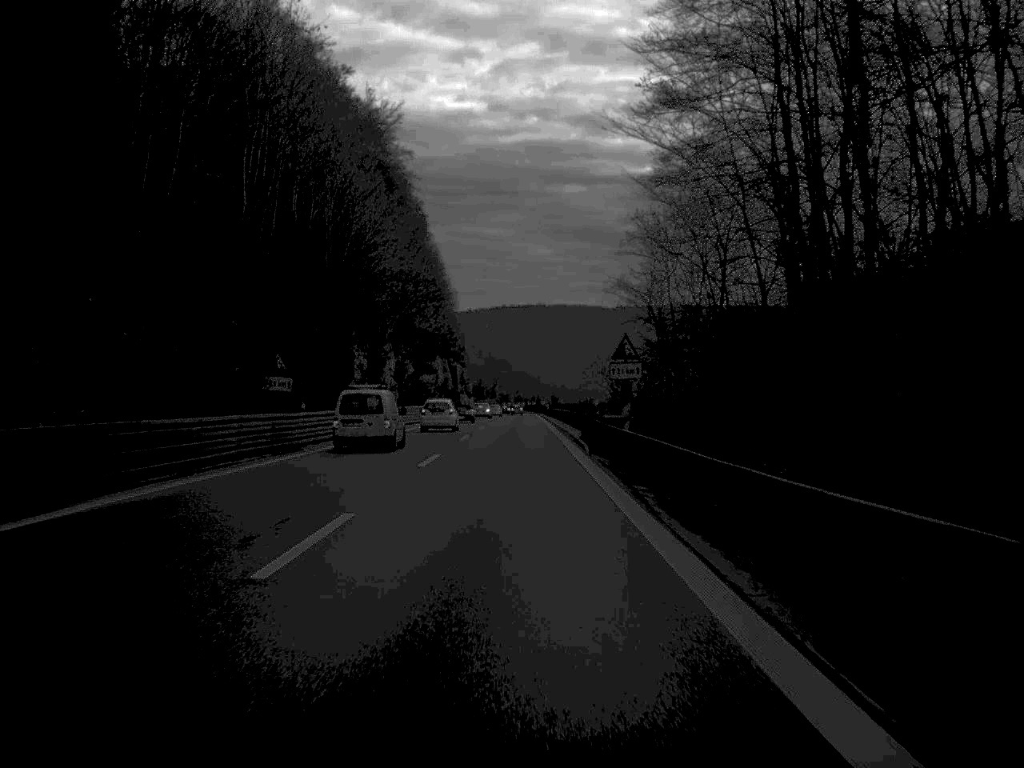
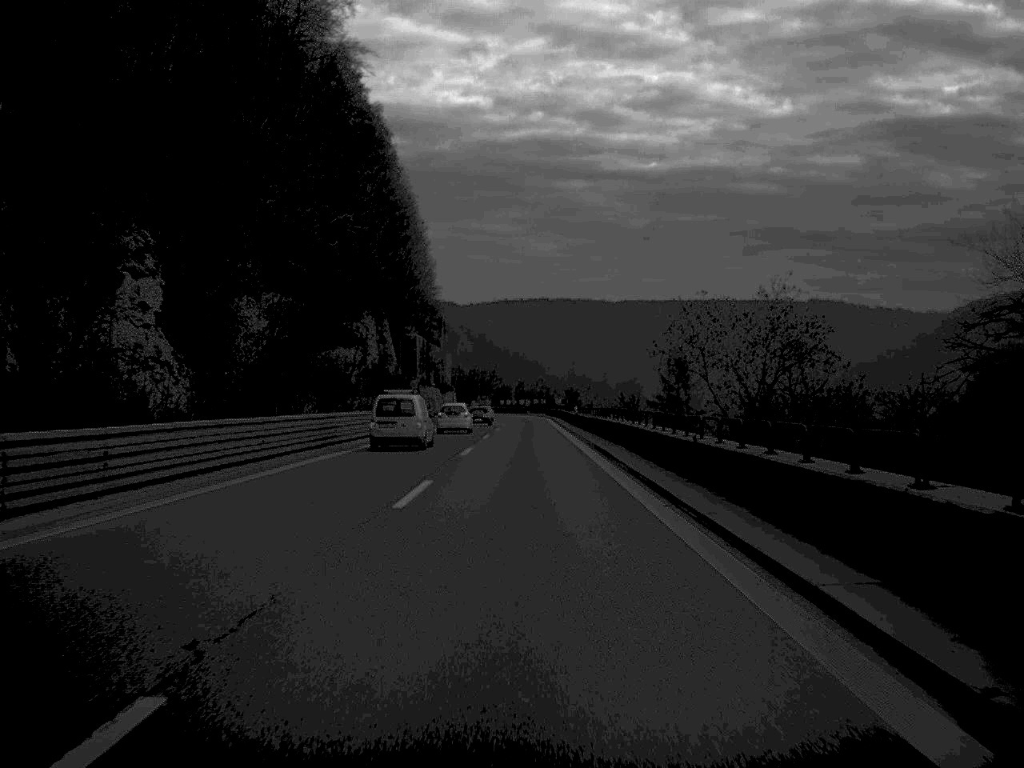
(-0.4, +63.6) m; 0°
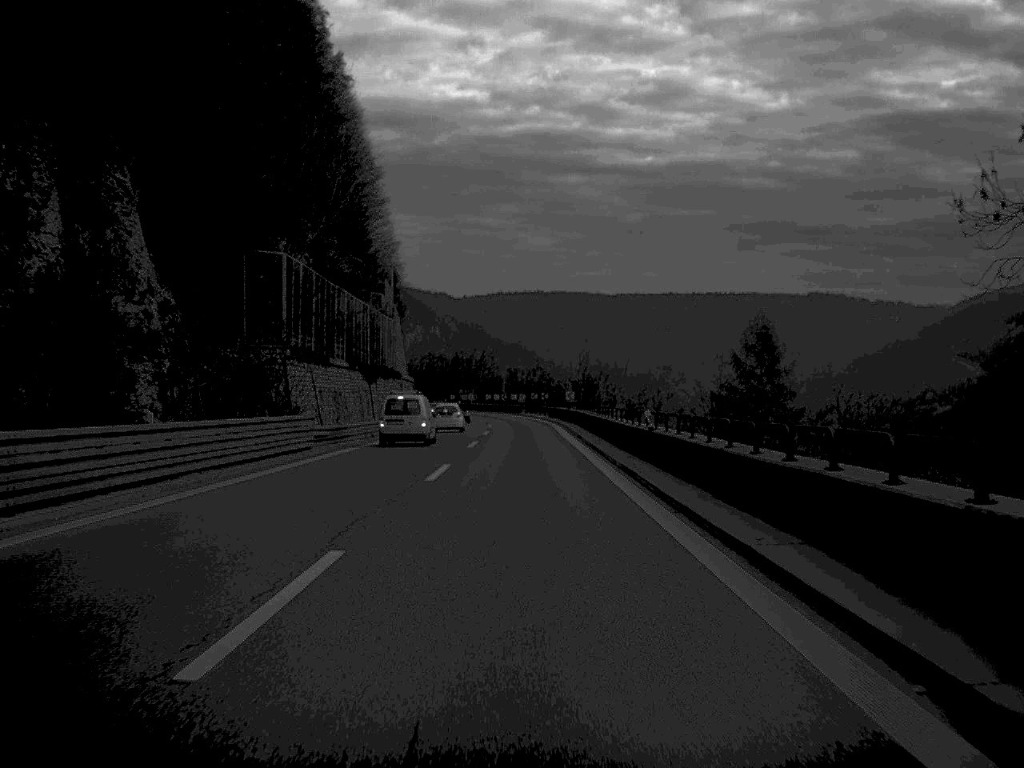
(+0.1, +47.2) m; 0°
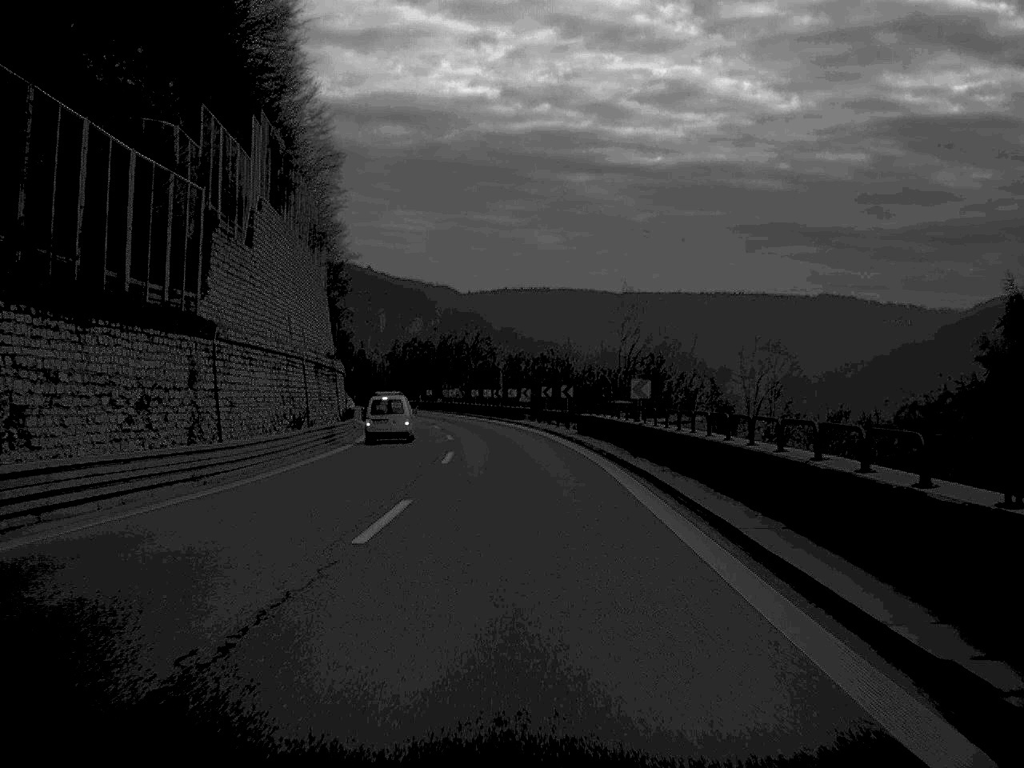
(0.0, +46.7) m; 0°
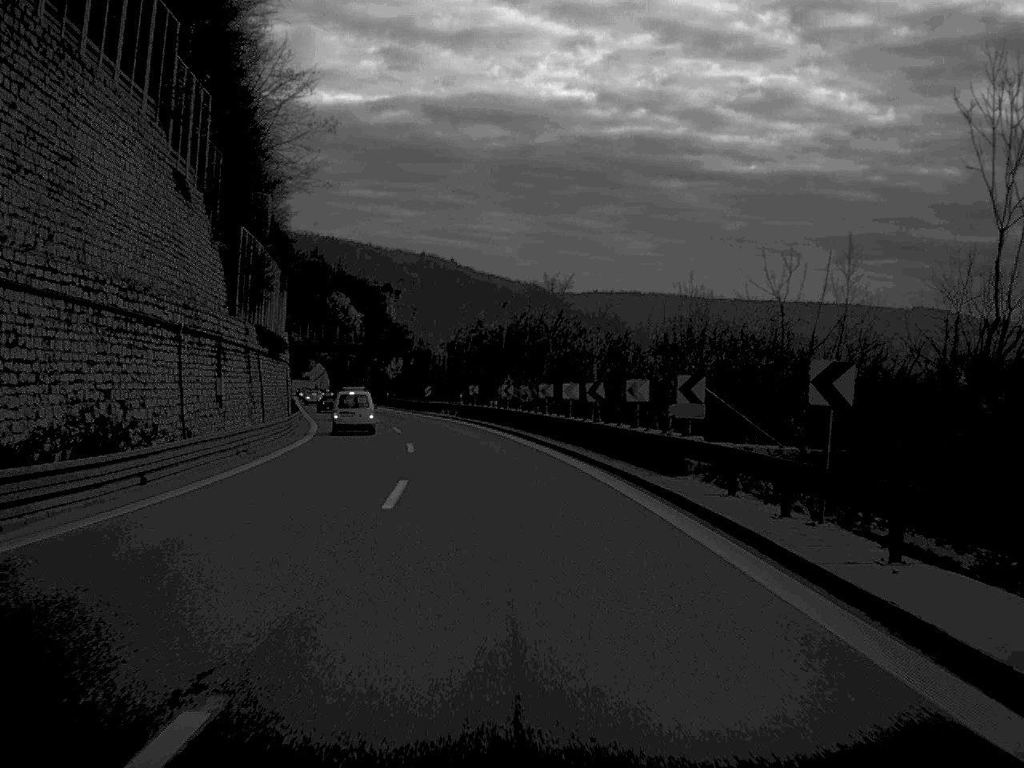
(-1.3, +49.0) m; -4°
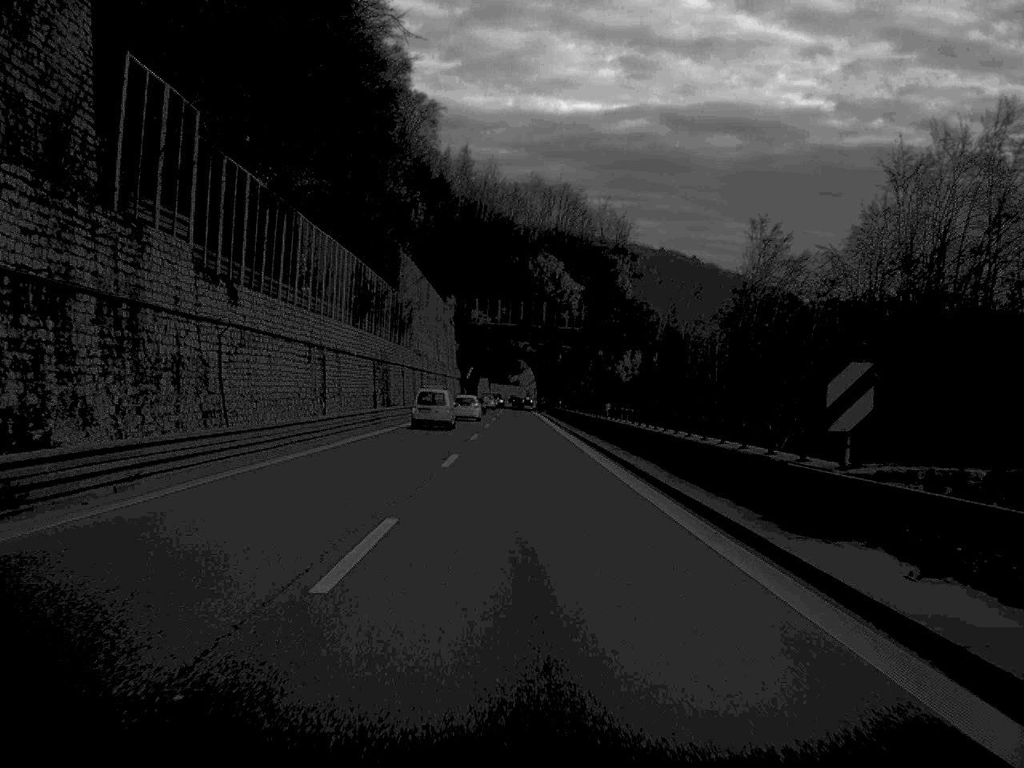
(-7.7, +79.0) m; -10°
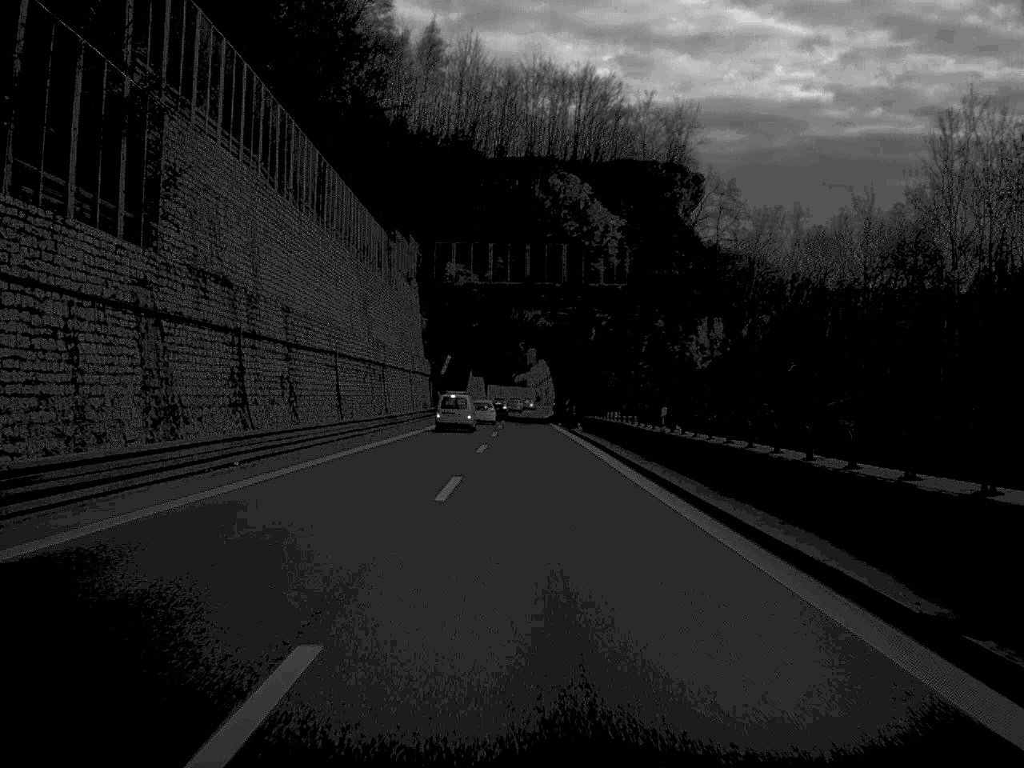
(-0.5, +62.0) m; 0°
